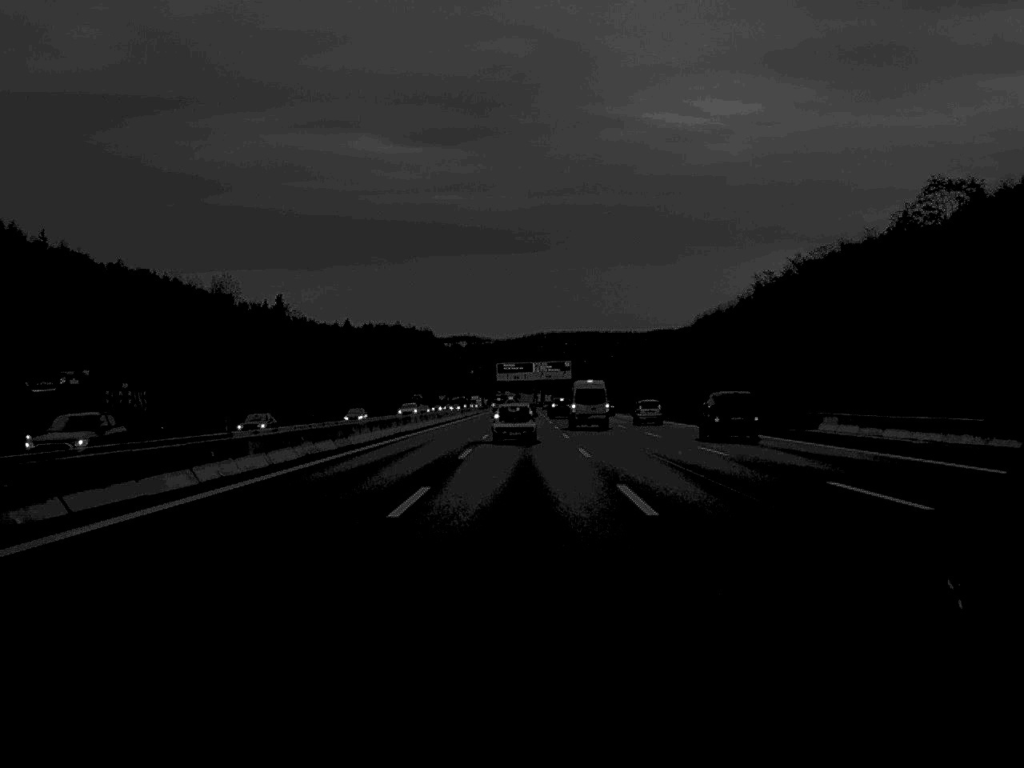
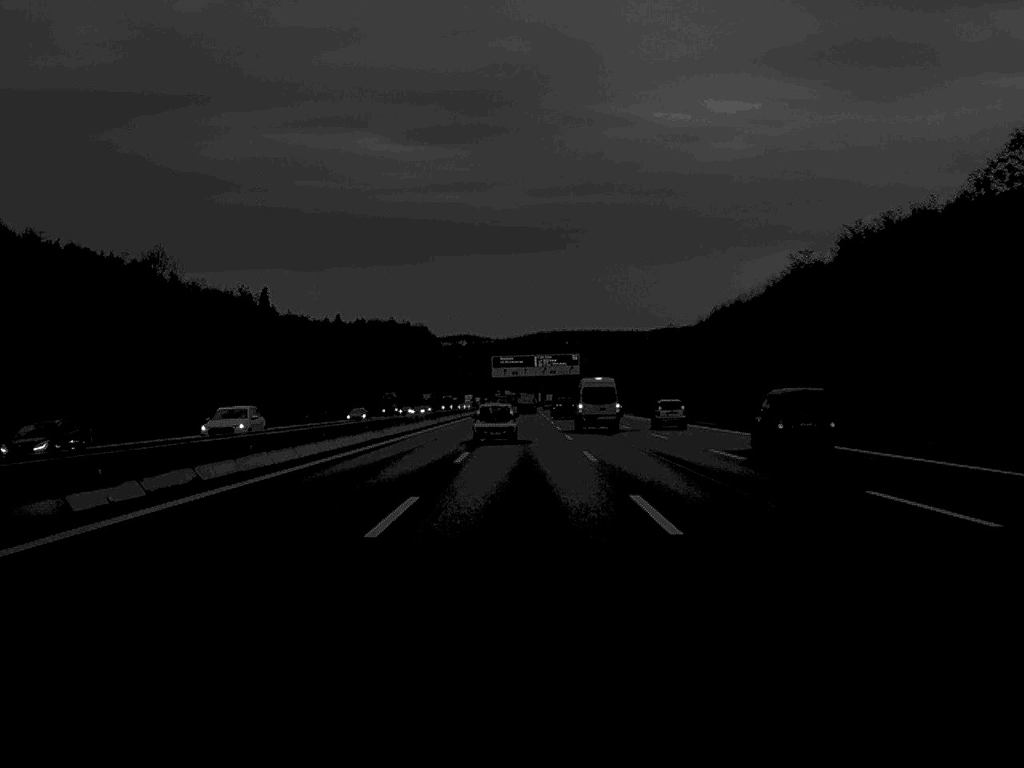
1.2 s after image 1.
(0.0, +38.3) m; 0°
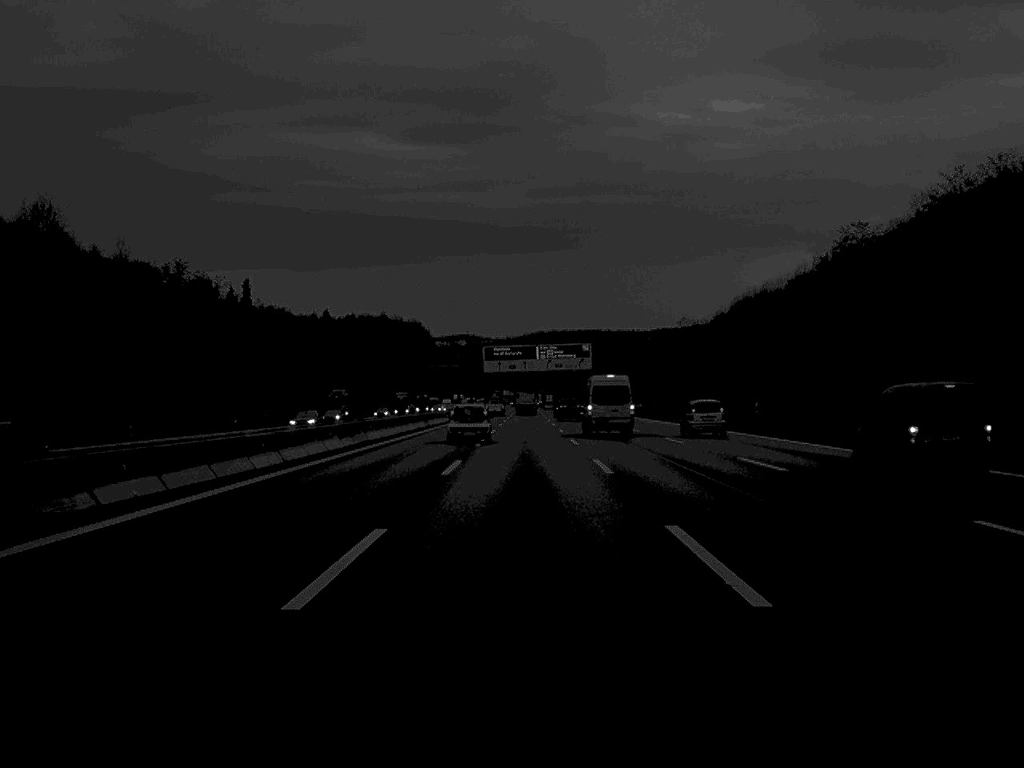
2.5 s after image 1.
(0.0, +40.8) m; 0°
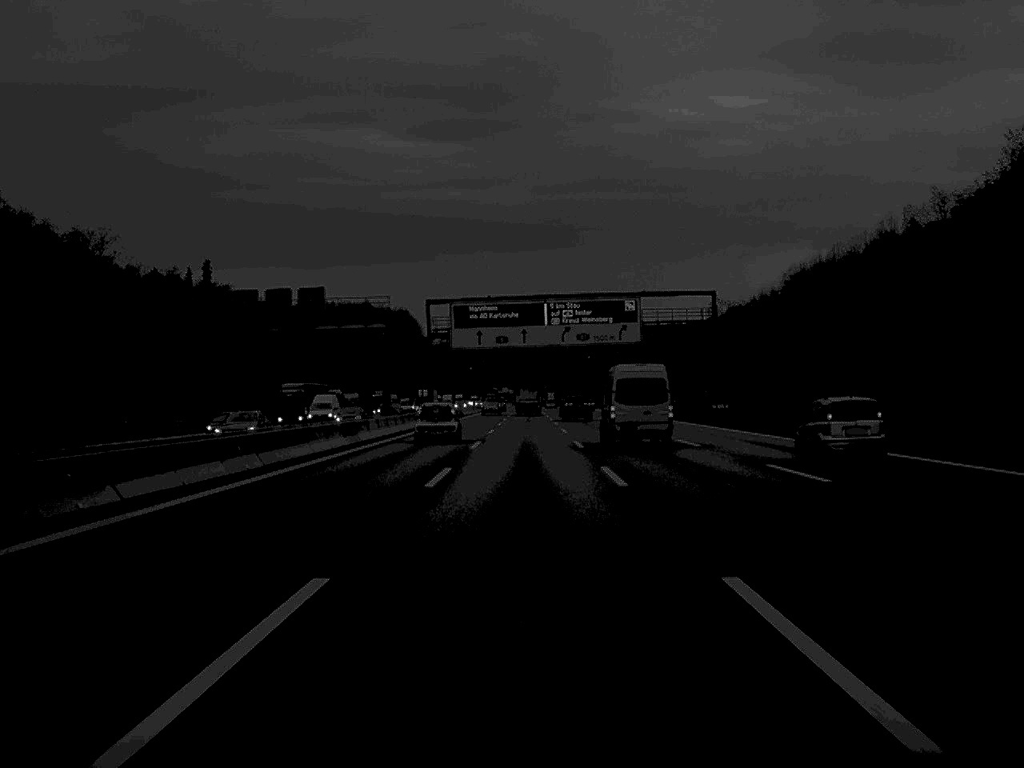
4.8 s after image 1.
(+0.1, +75.6) m; 0°
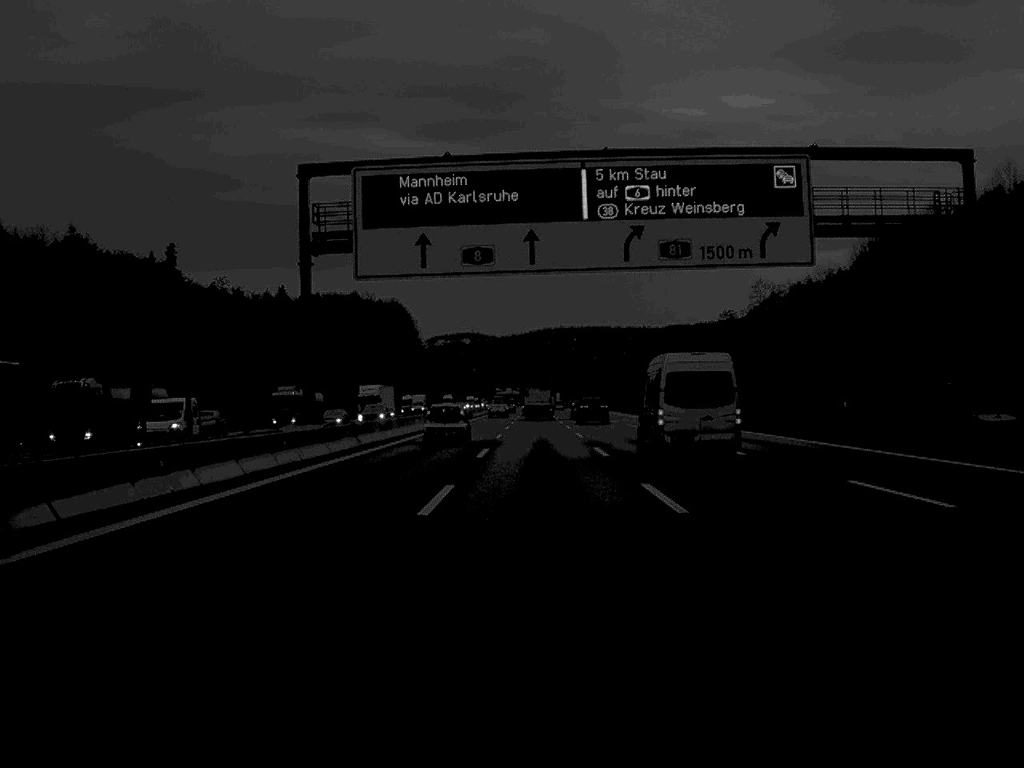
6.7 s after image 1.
(-0.2, +59.3) m; 0°
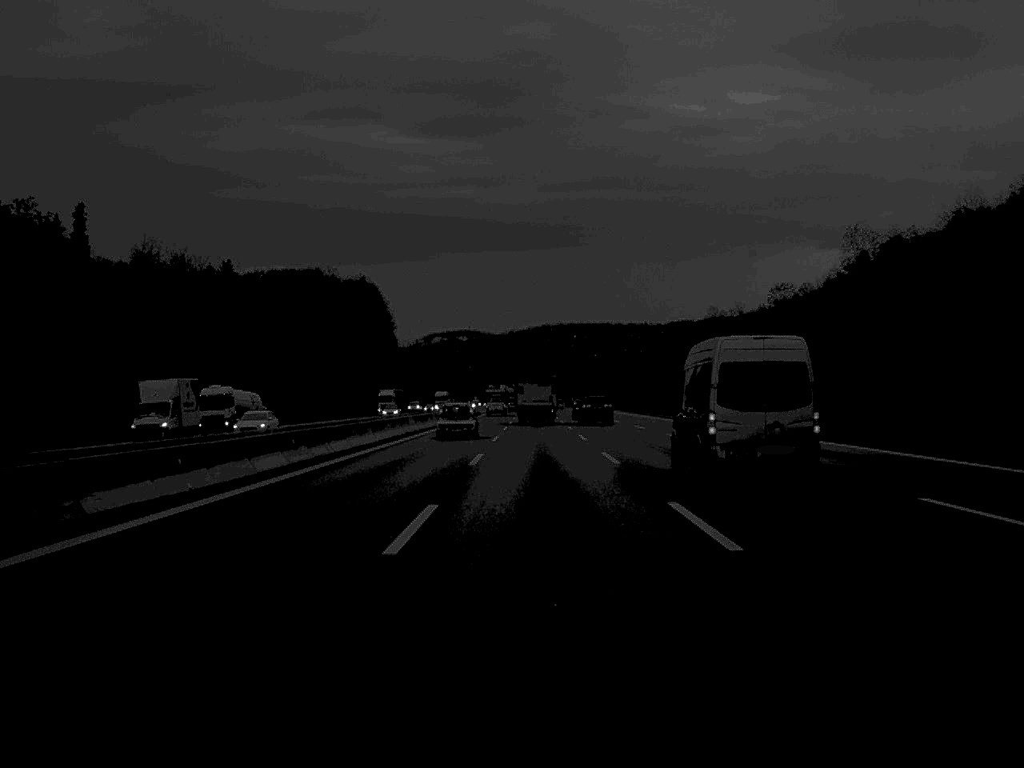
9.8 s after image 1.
(+0.5, +93.2) m; 0°
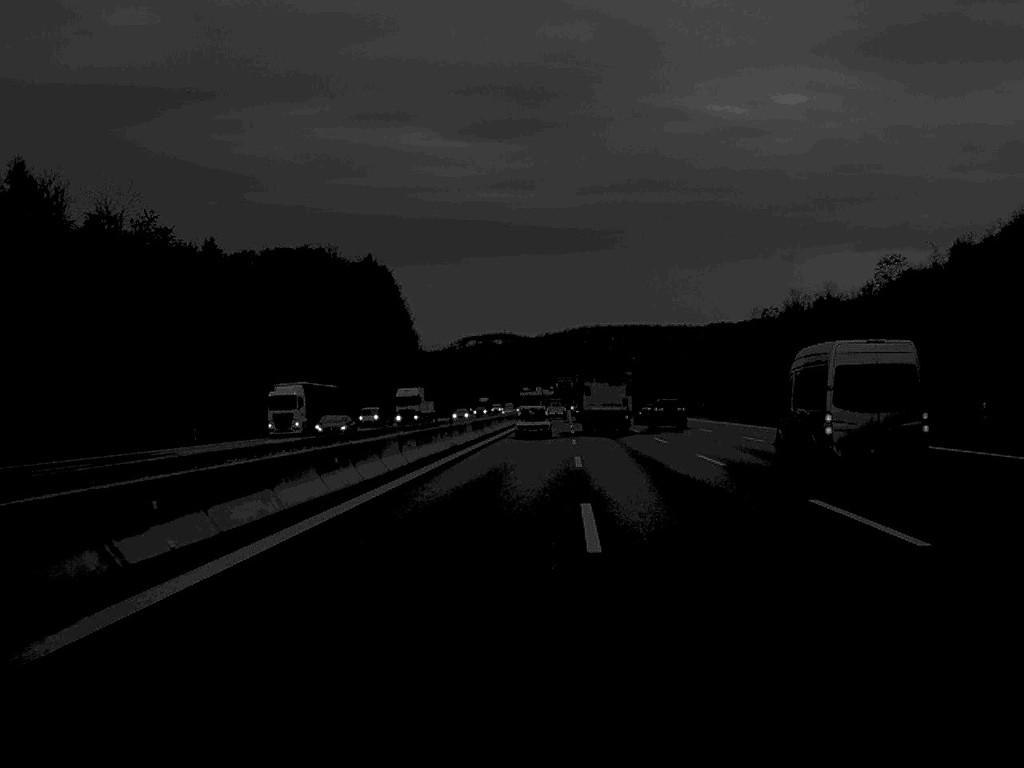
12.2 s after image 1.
(-1.4, +71.4) m; -1°
